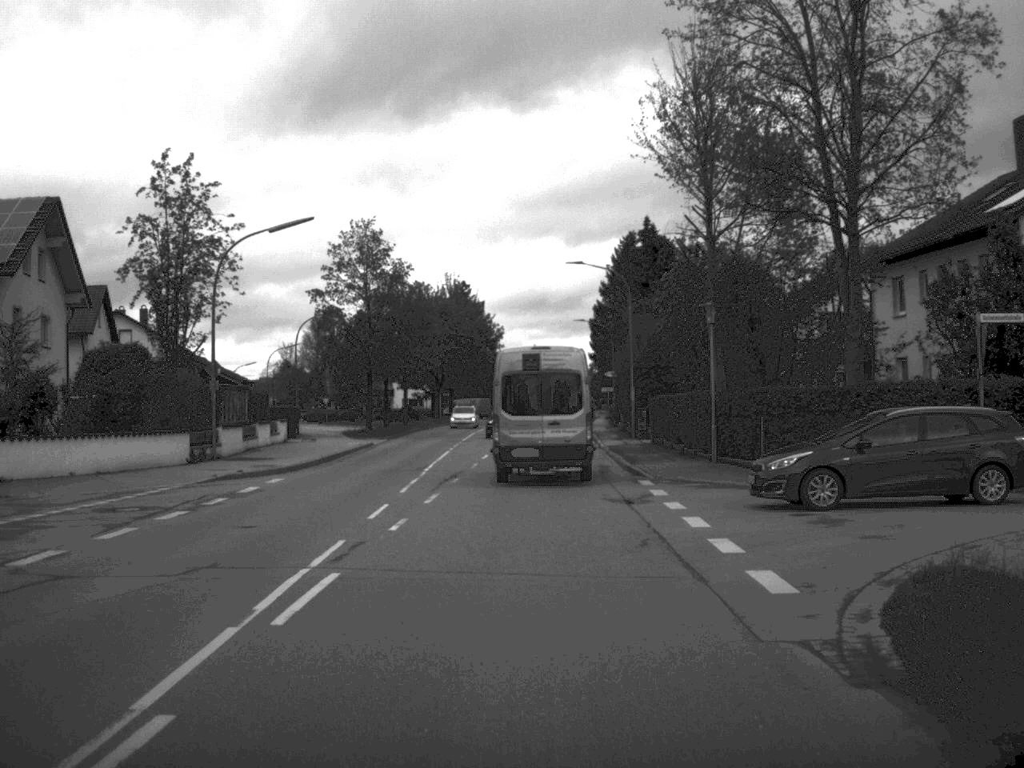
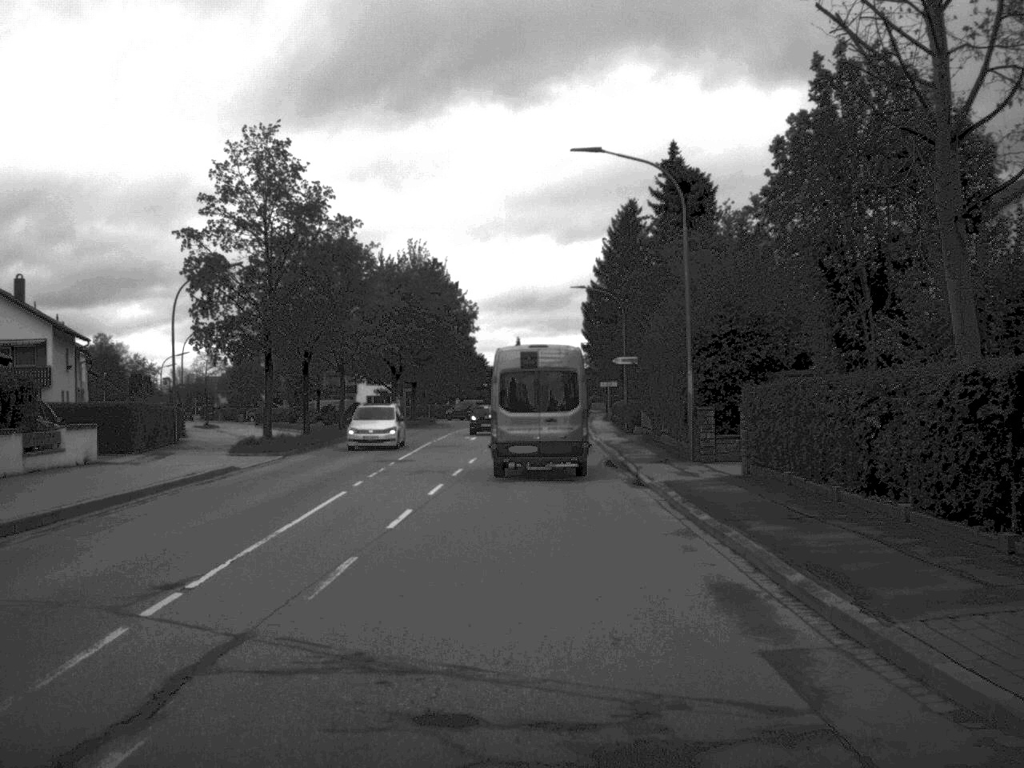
(+0.1, +22.7) m; +1°
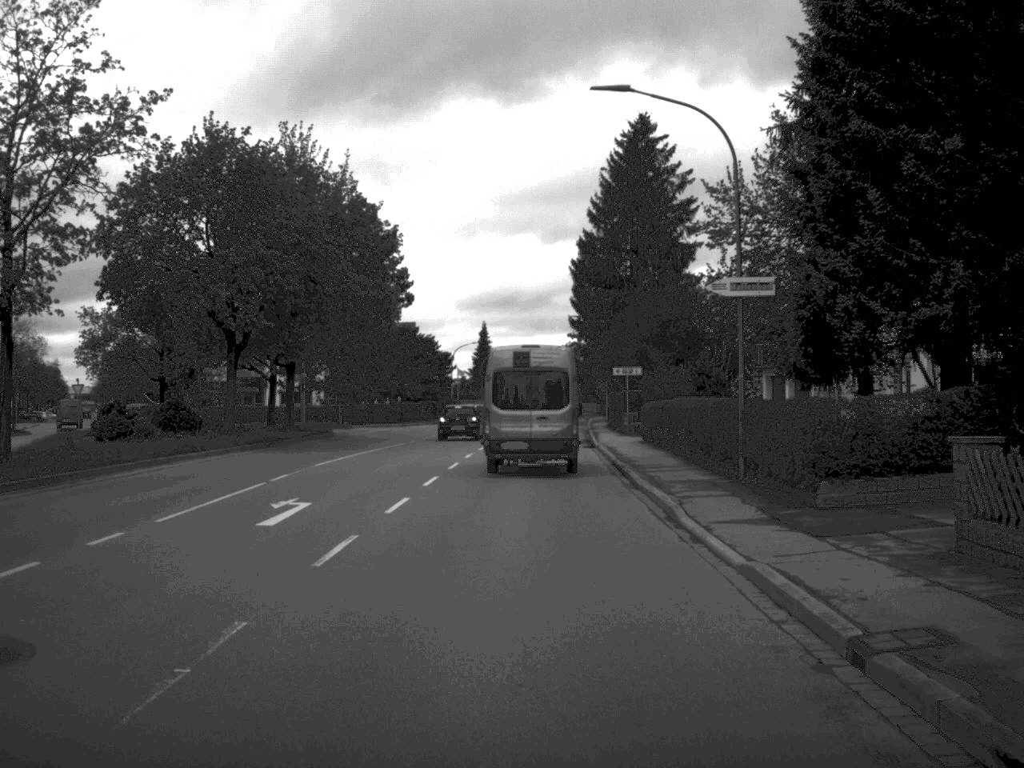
(+0.4, +39.8) m; +1°
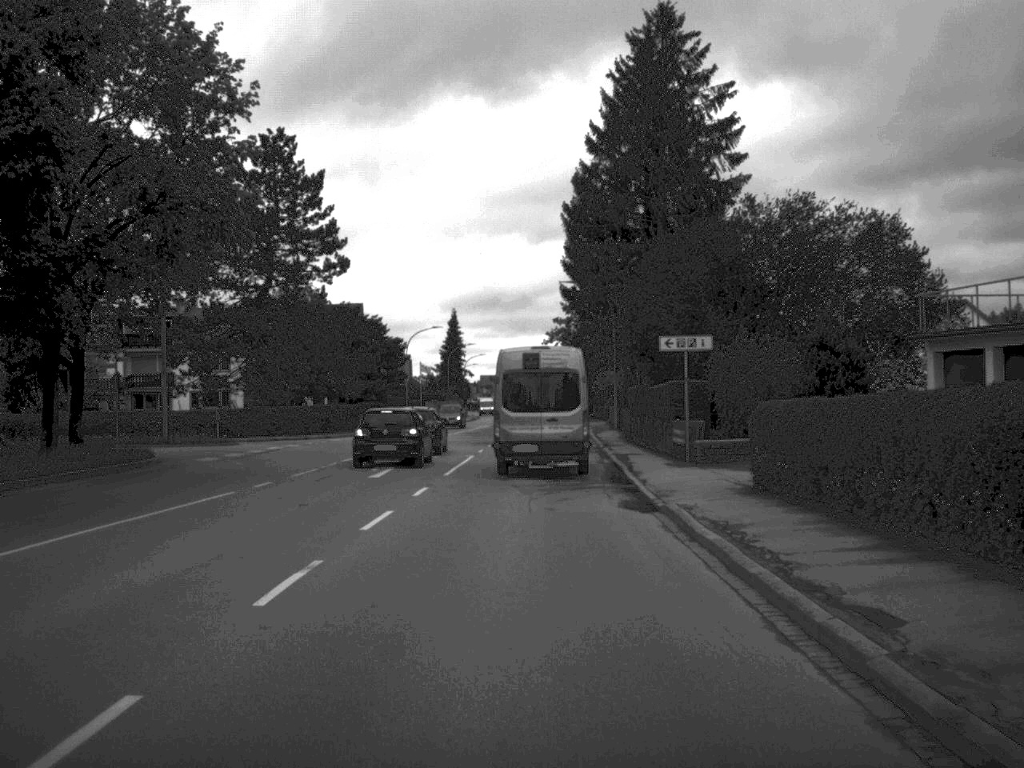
(+0.1, +26.0) m; +1°
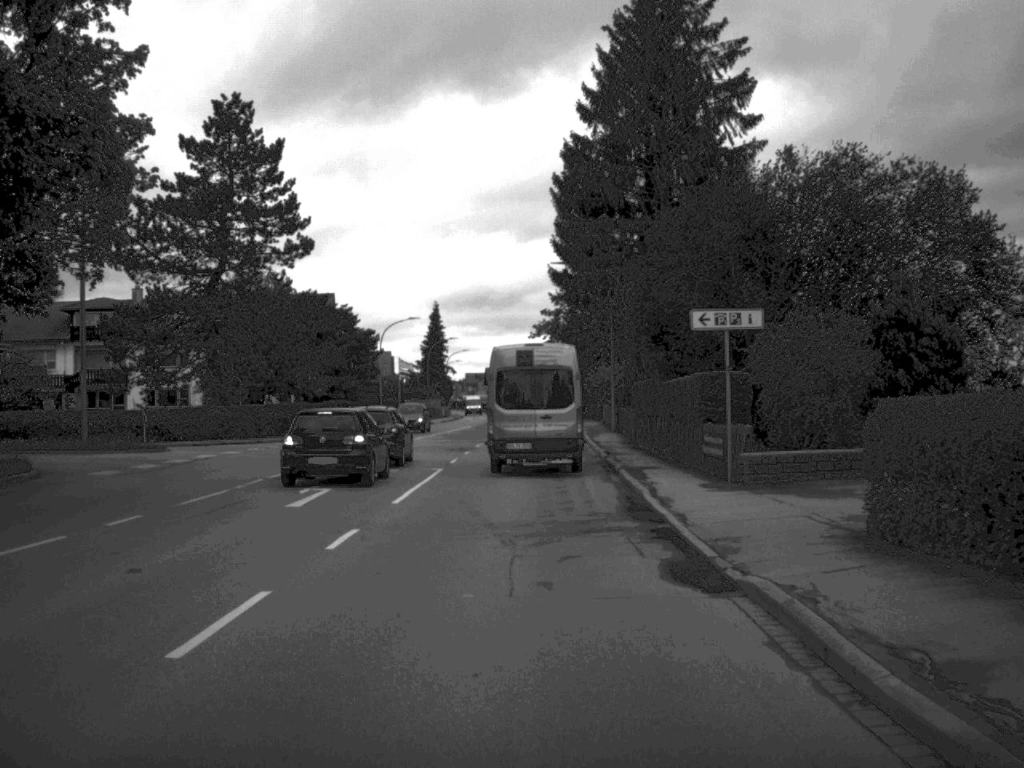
(0.0, +8.0) m; +1°
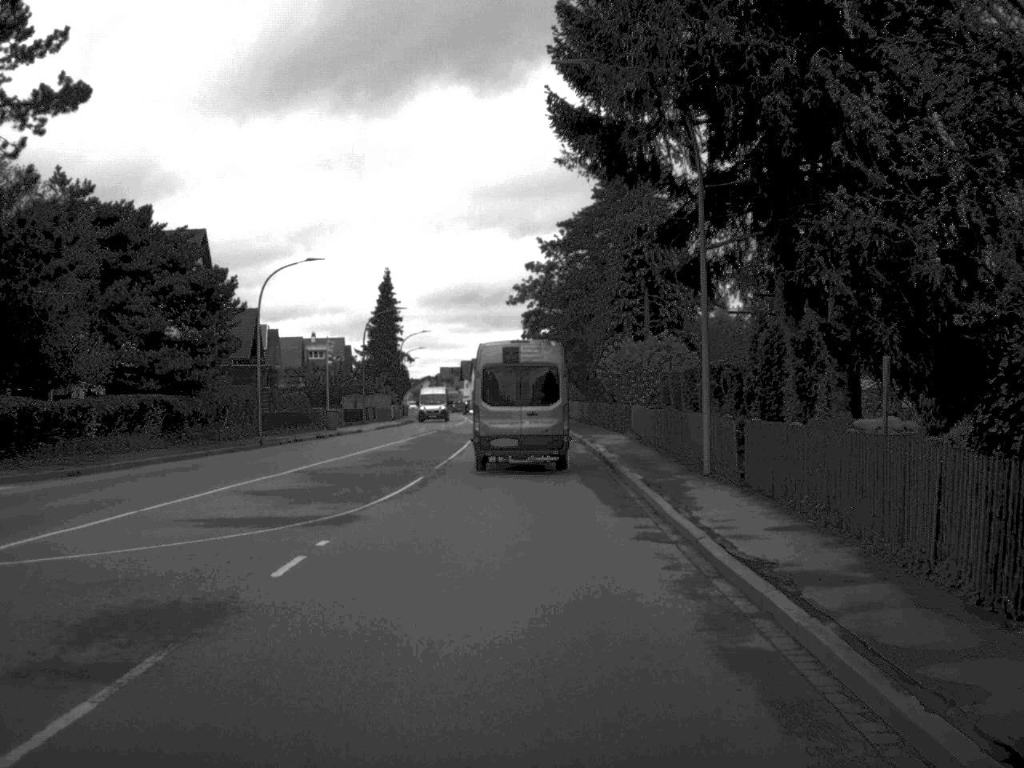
(+0.2, +33.2) m; +1°
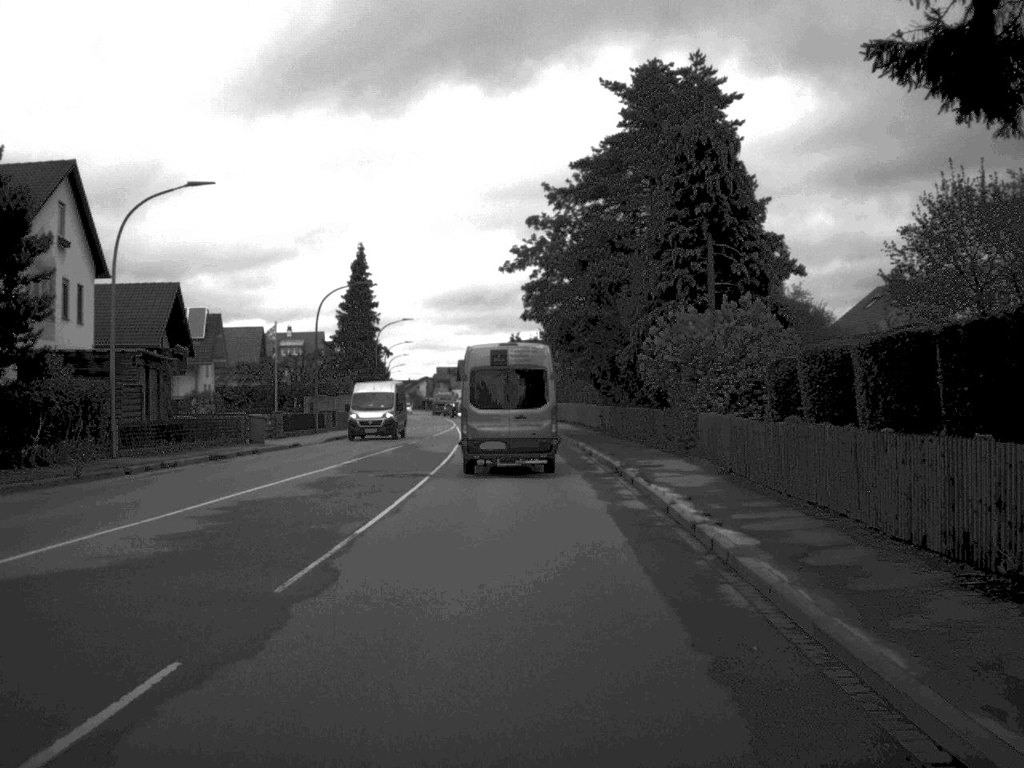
(0.0, +18.1) m; 0°
